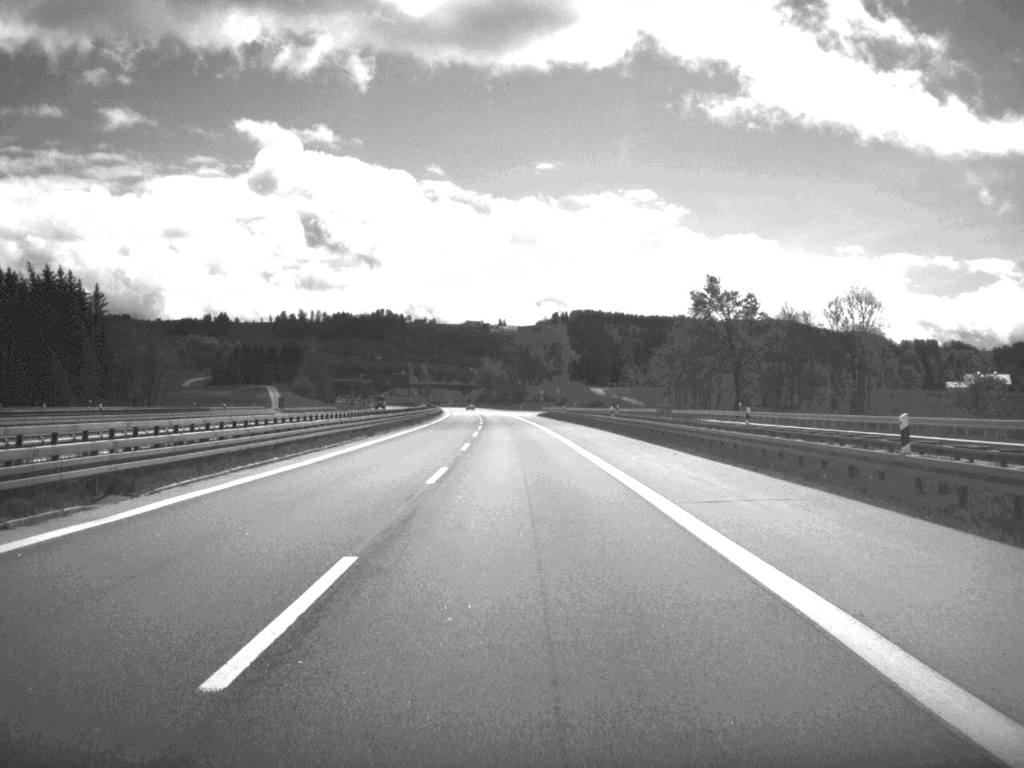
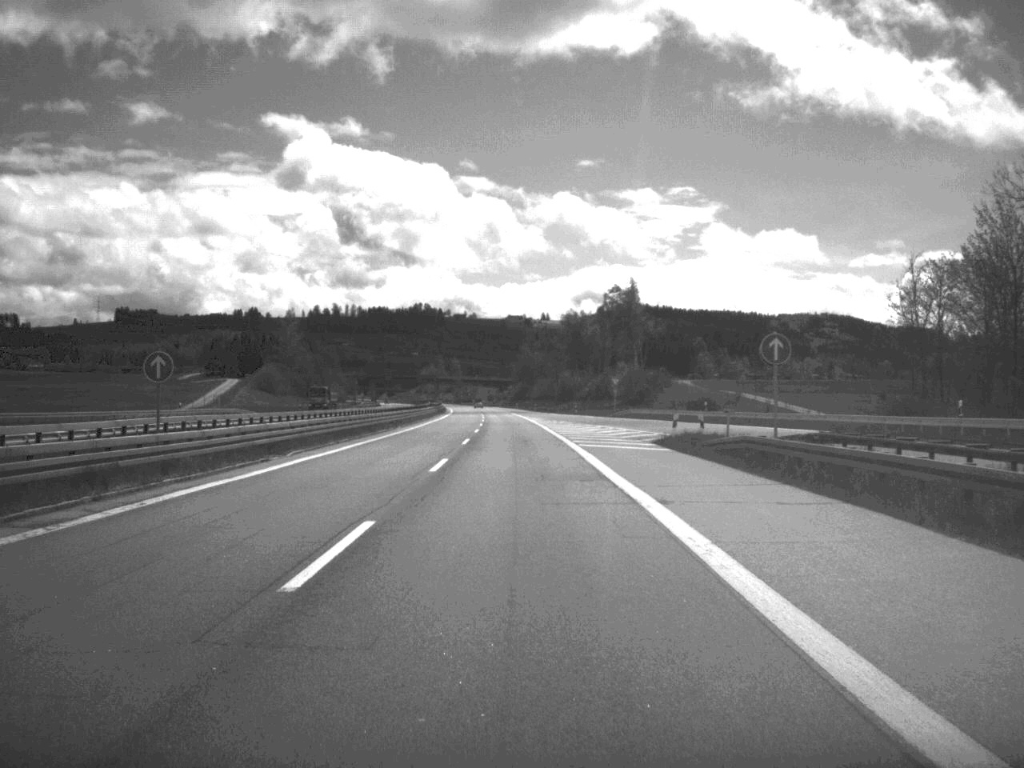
(-1.8, +103.3) m; -2°
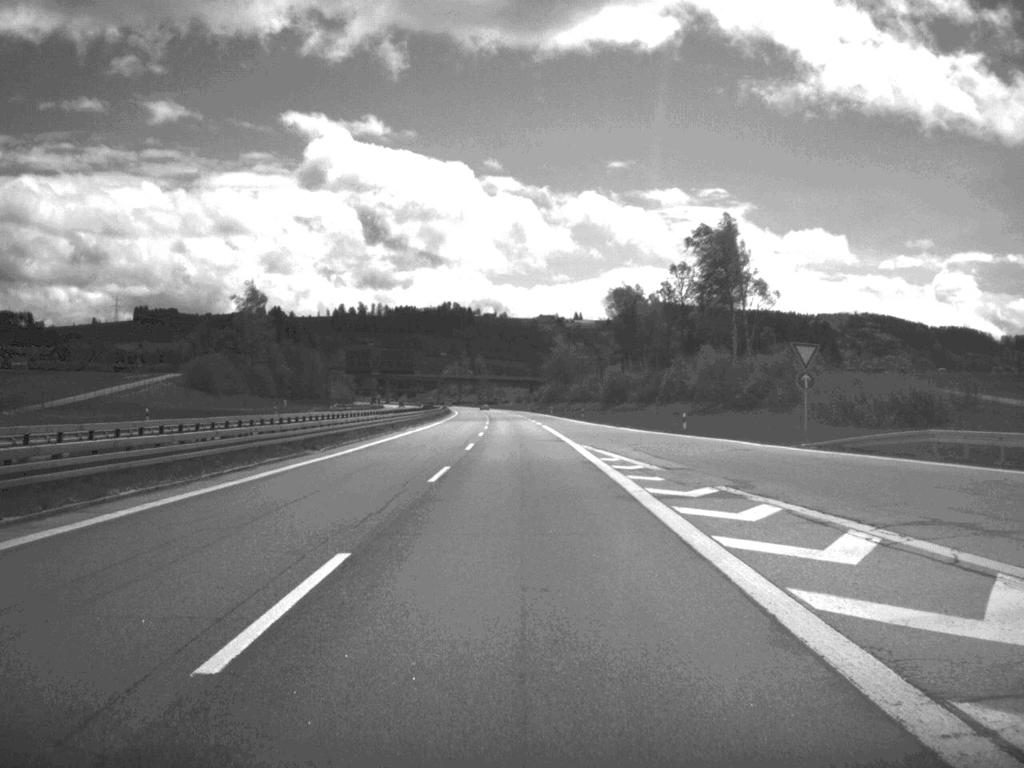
(-0.9, +74.4) m; -2°
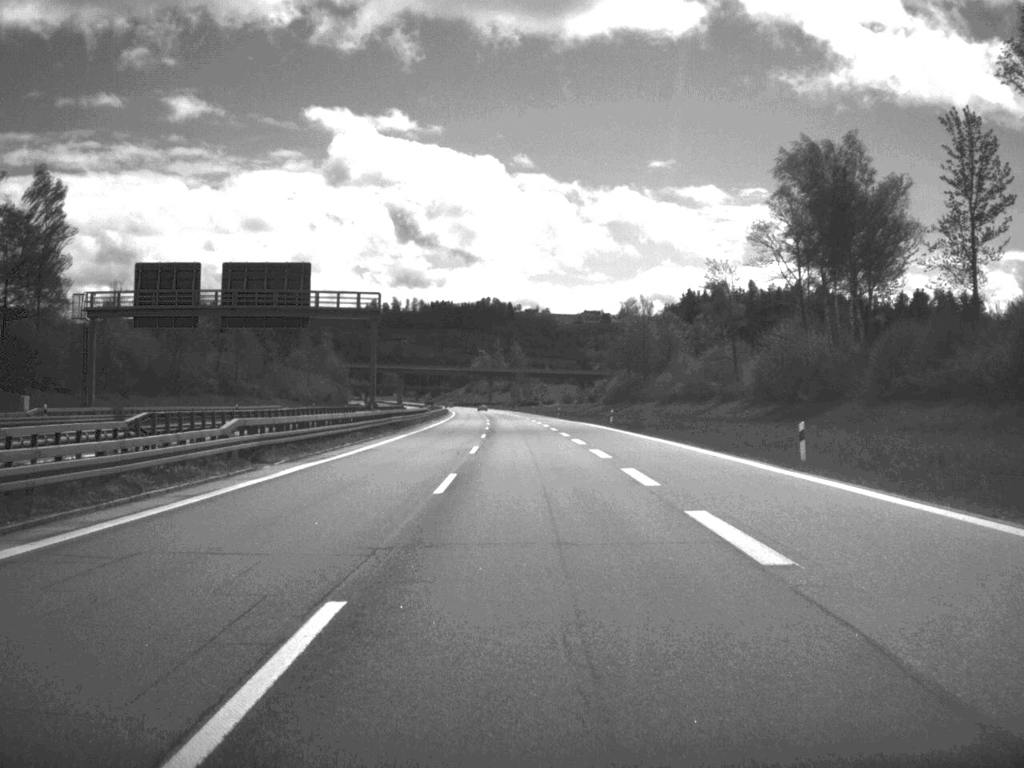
(-2.6, +127.9) m; -2°
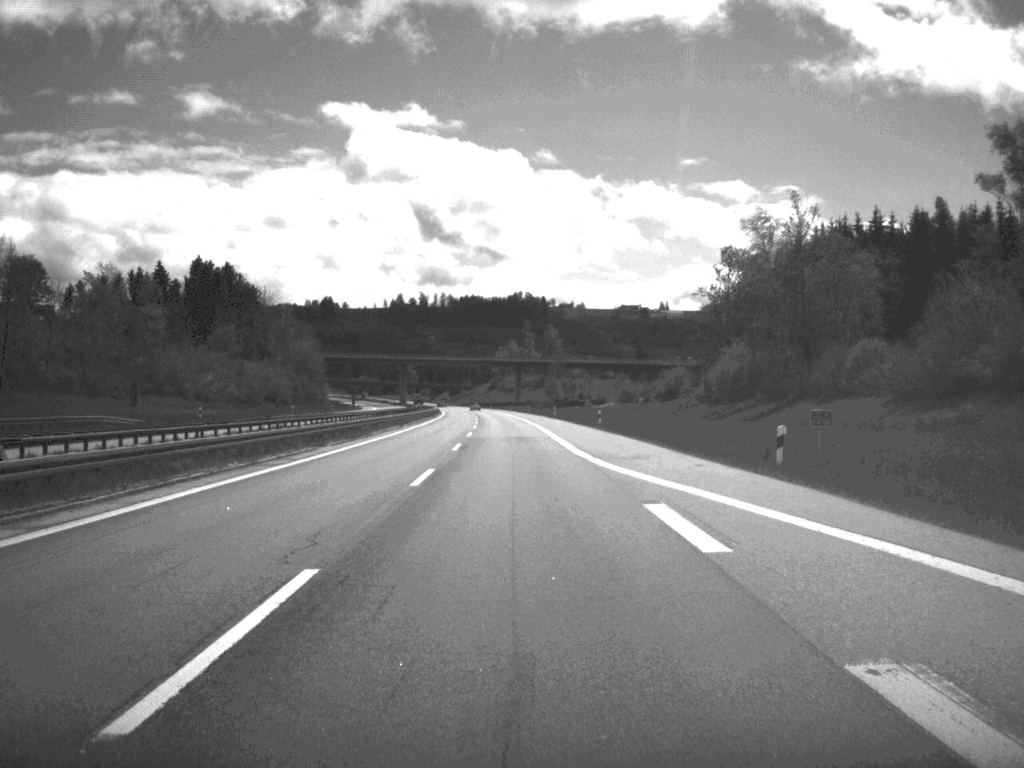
(-1.4, +105.1) m; -2°
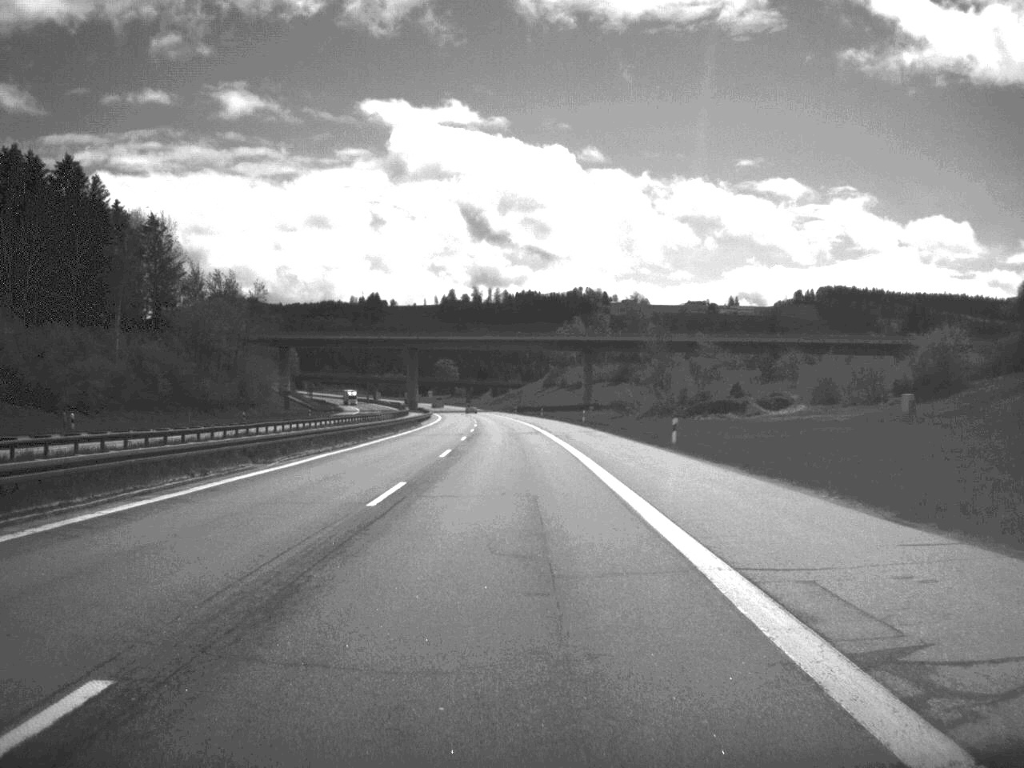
(-3.0, +129.3) m; -3°
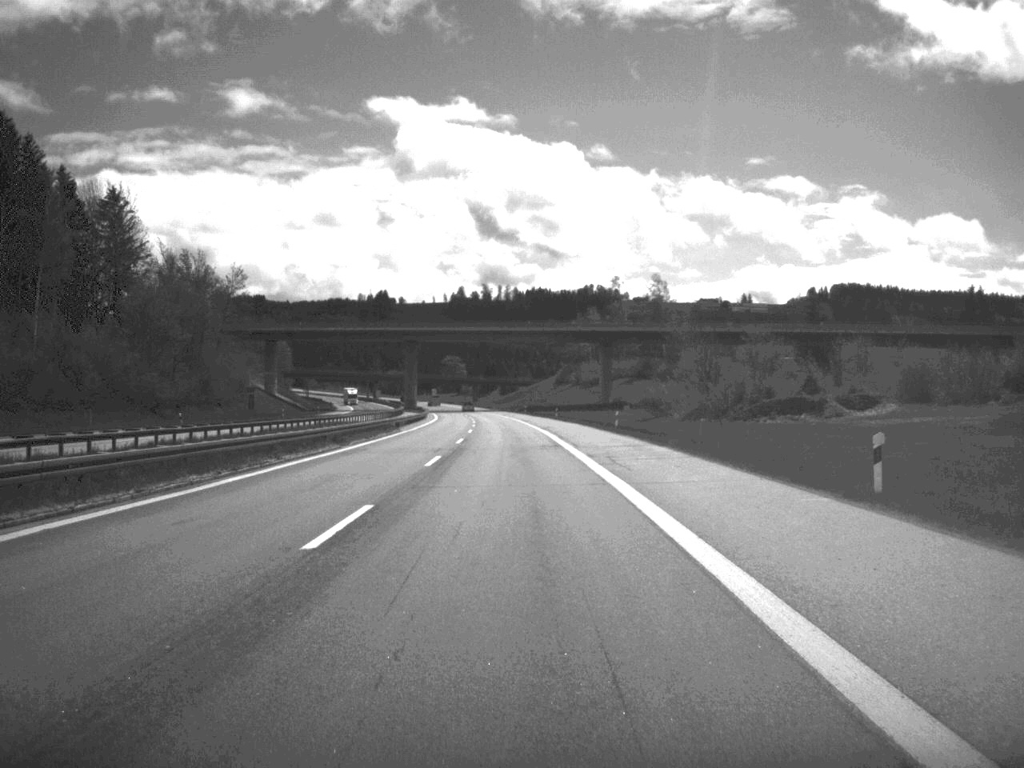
(-0.1, +24.8) m; 0°
